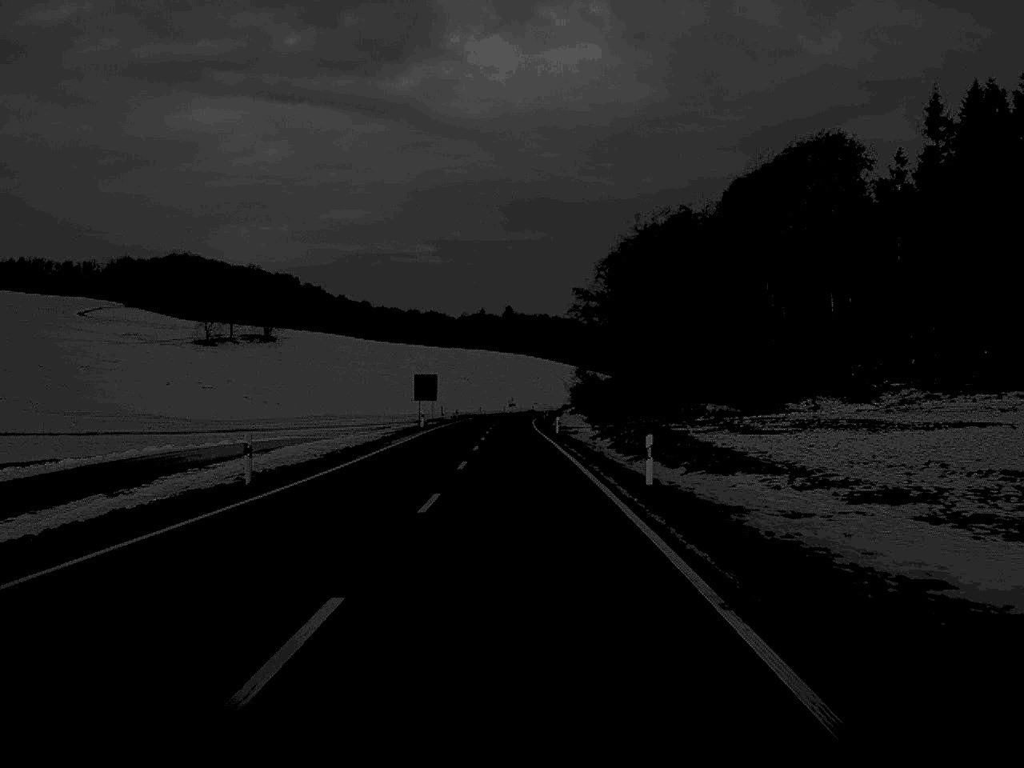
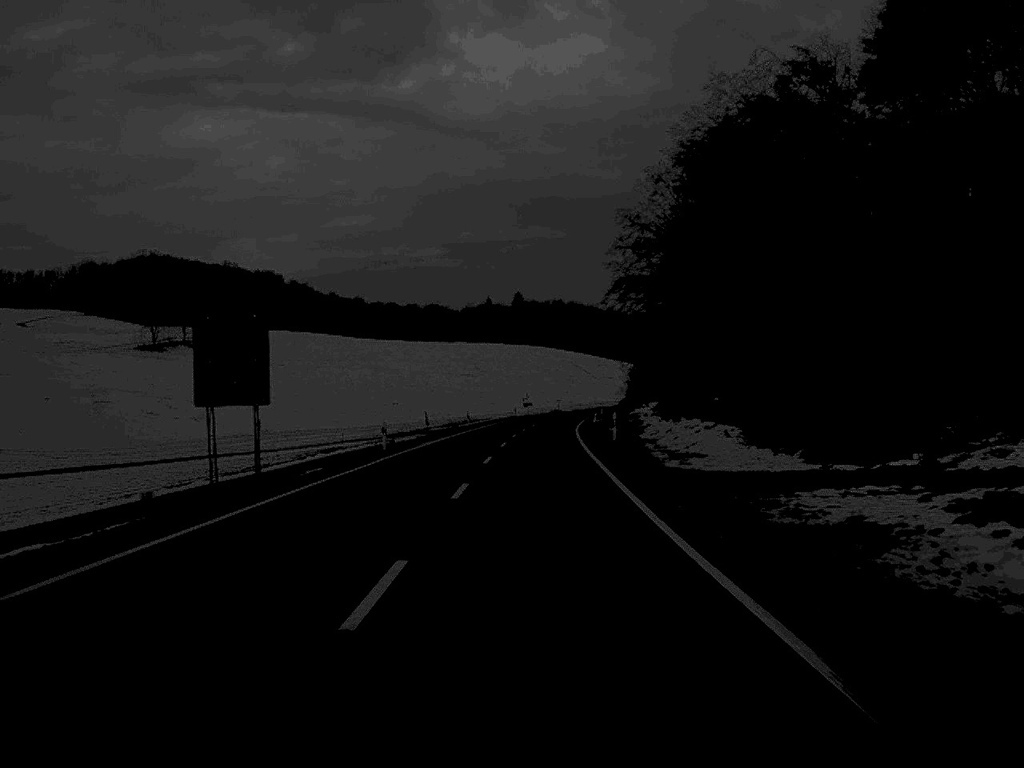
(-0.7, +69.1) m; -1°
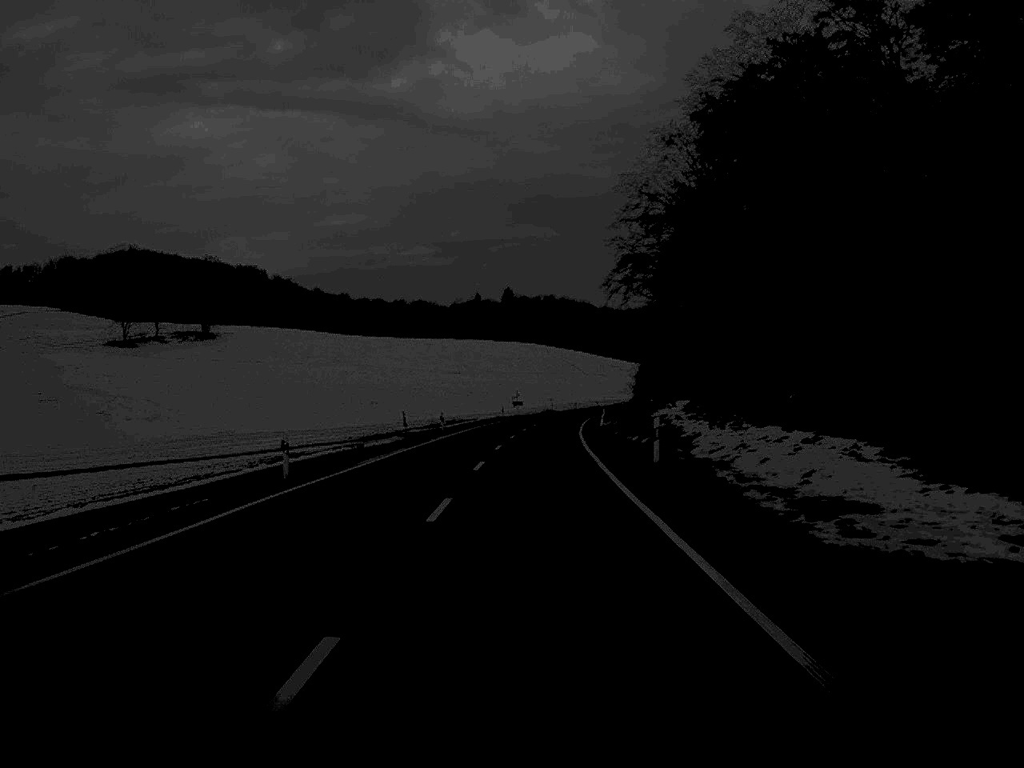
(+0.1, +16.2) m; 0°
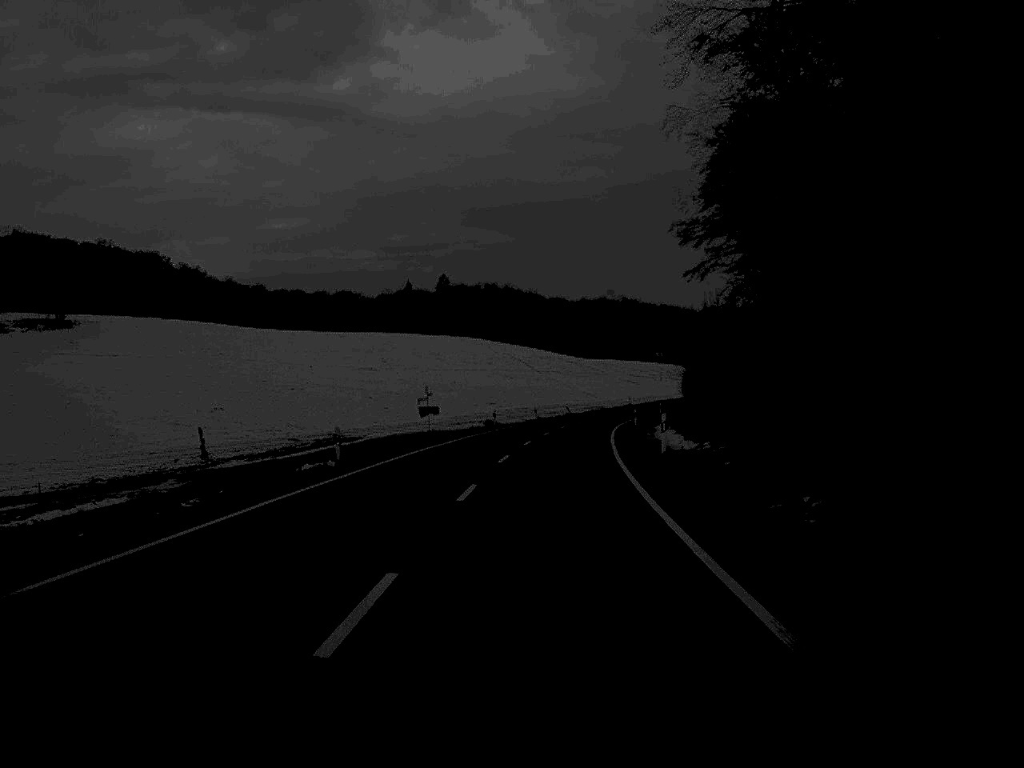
(+1.3, +68.5) m; +3°
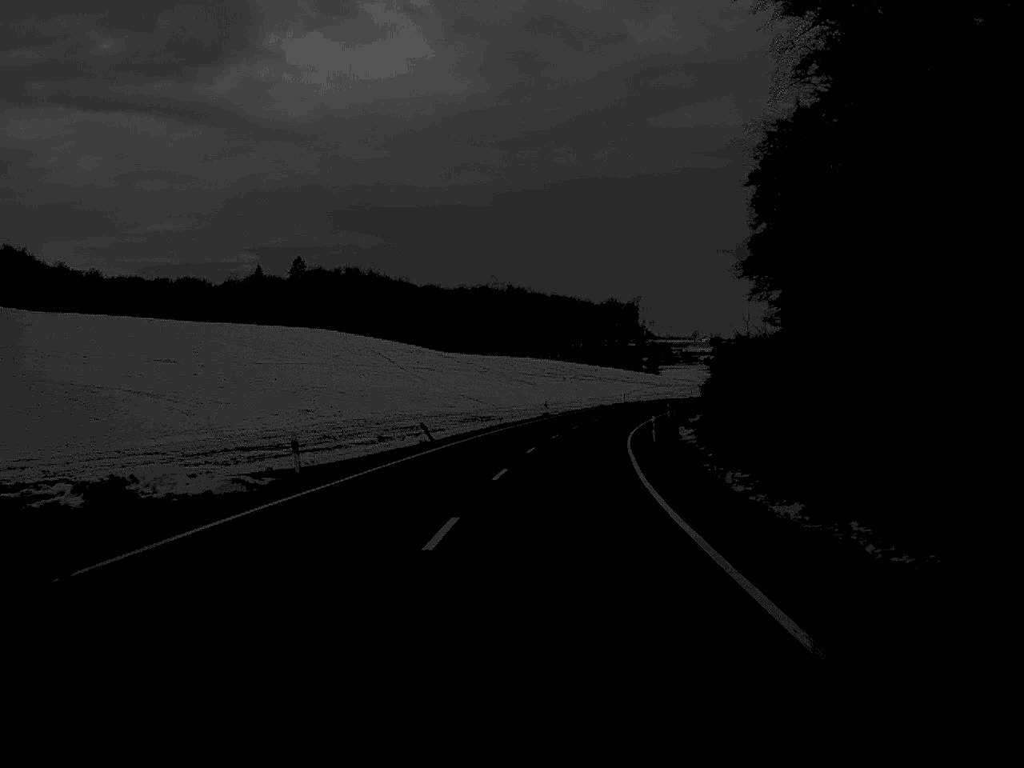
(+2.9, +65.8) m; +6°
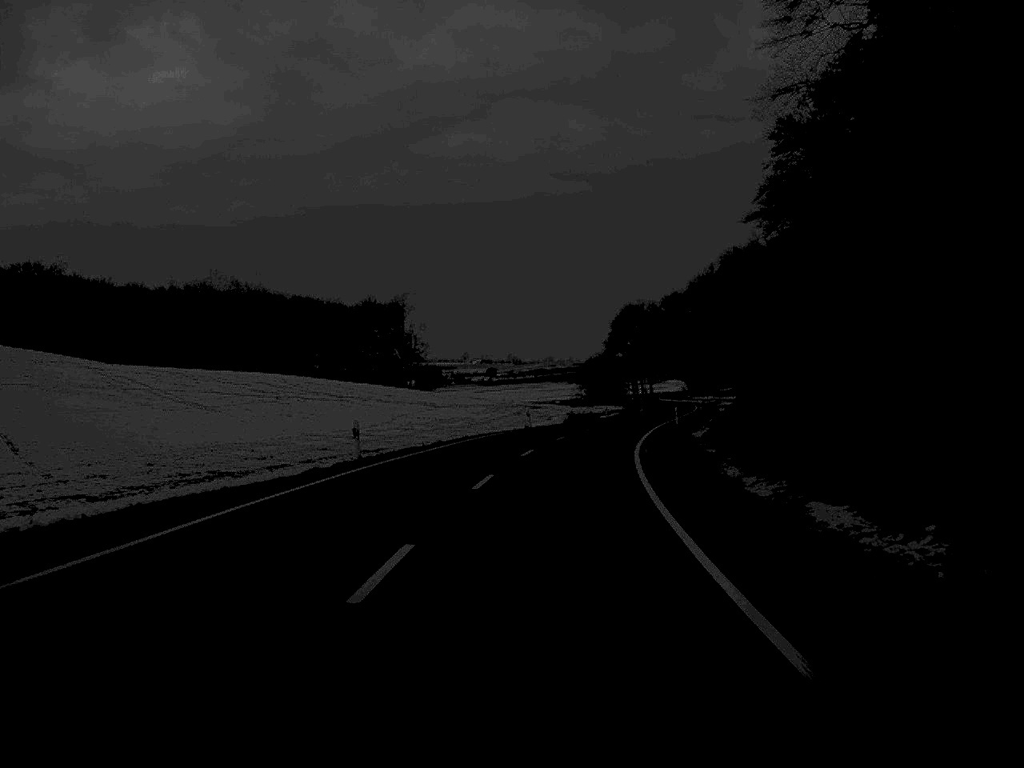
(+7.6, +86.7) m; +10°
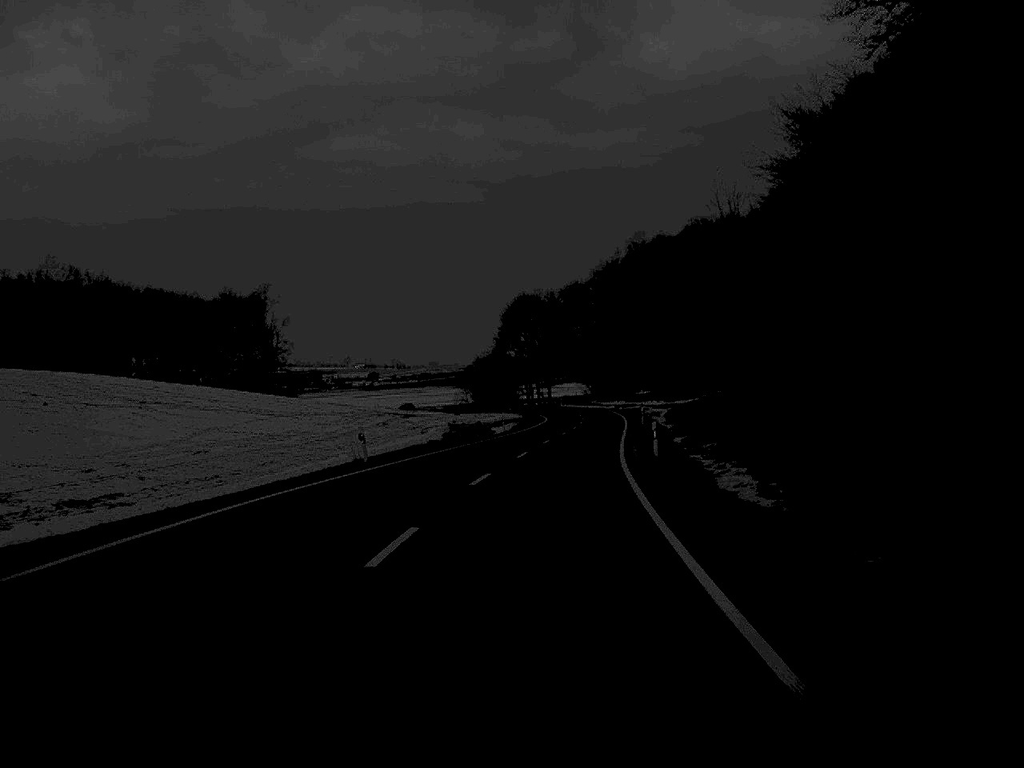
(+1.5, +33.4) m; +5°
